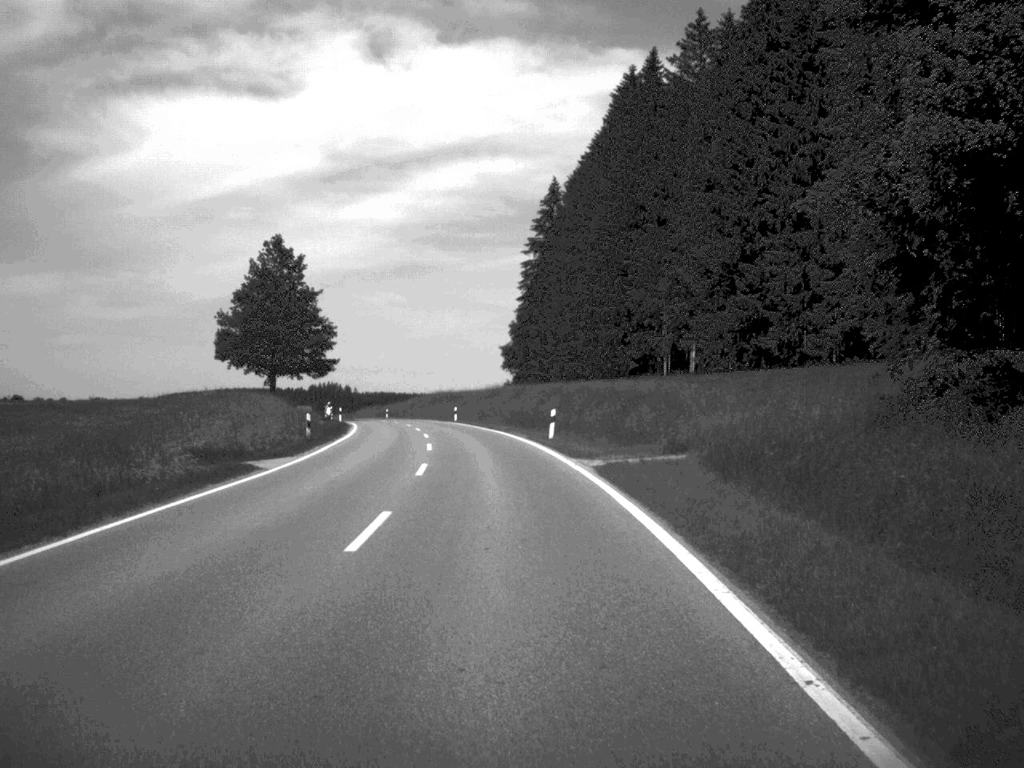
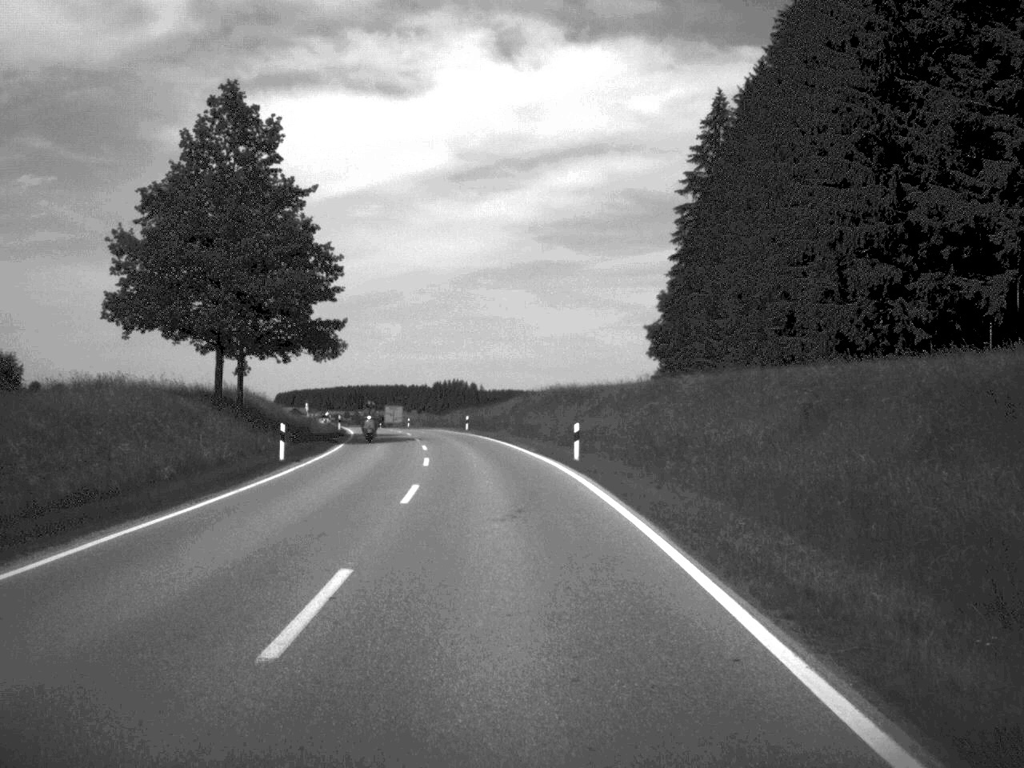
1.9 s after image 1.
(-2.6, +51.5) m; -6°
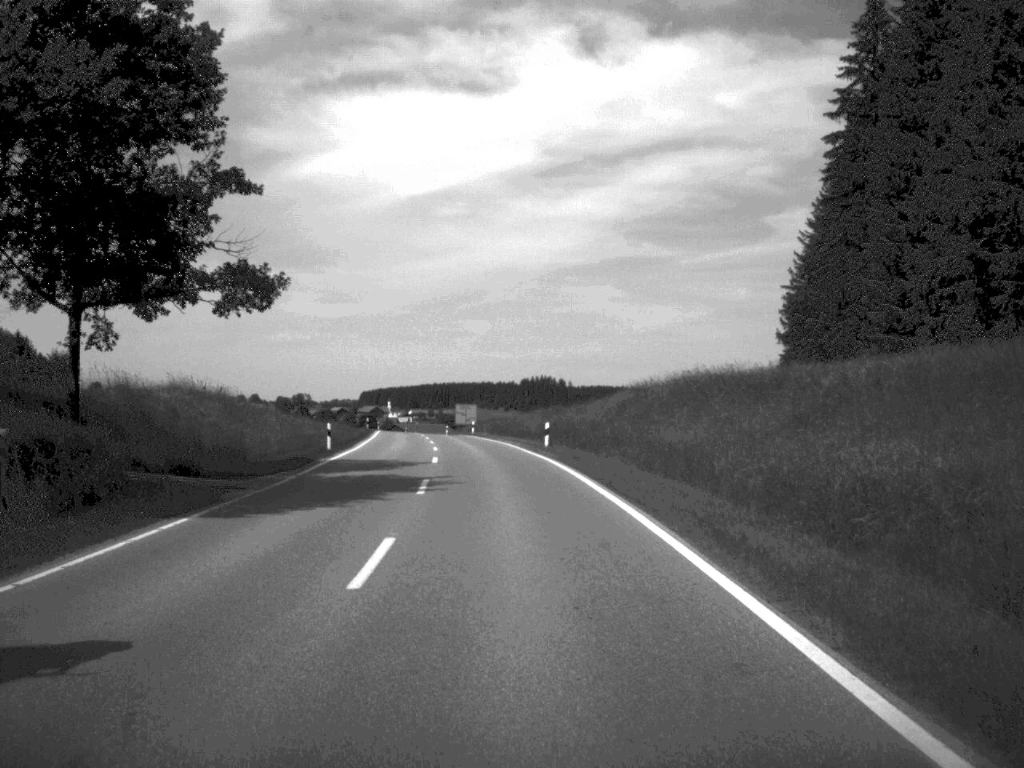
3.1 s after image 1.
(-1.1, +32.0) m; -4°
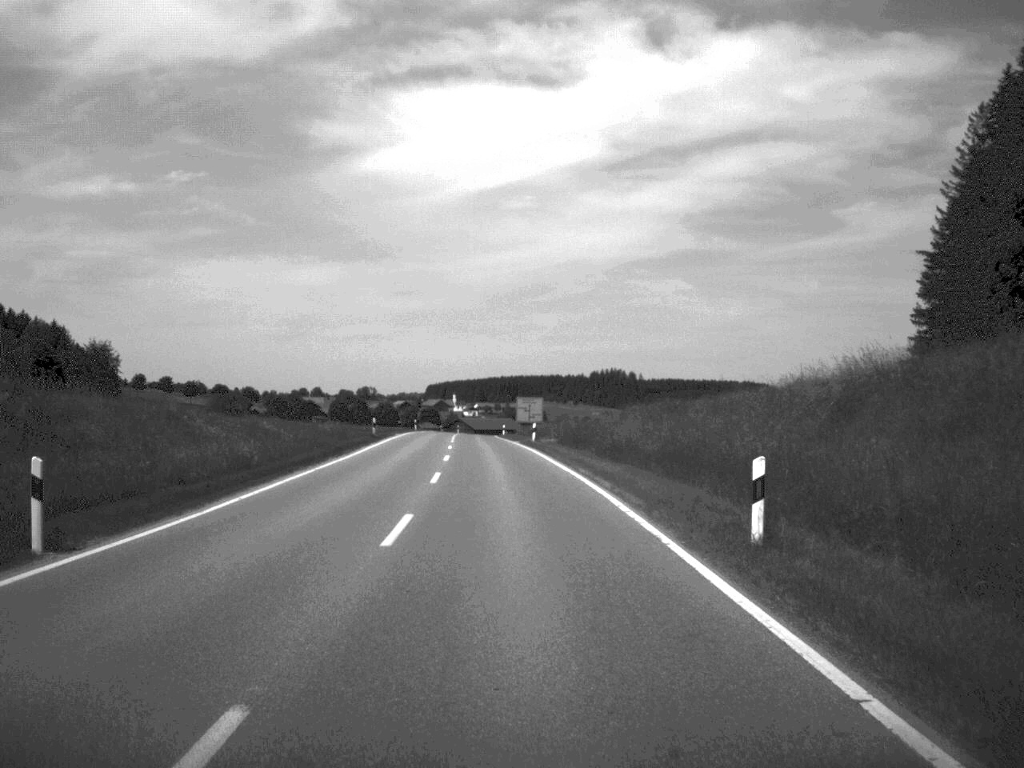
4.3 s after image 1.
(-0.9, +31.9) m; -3°
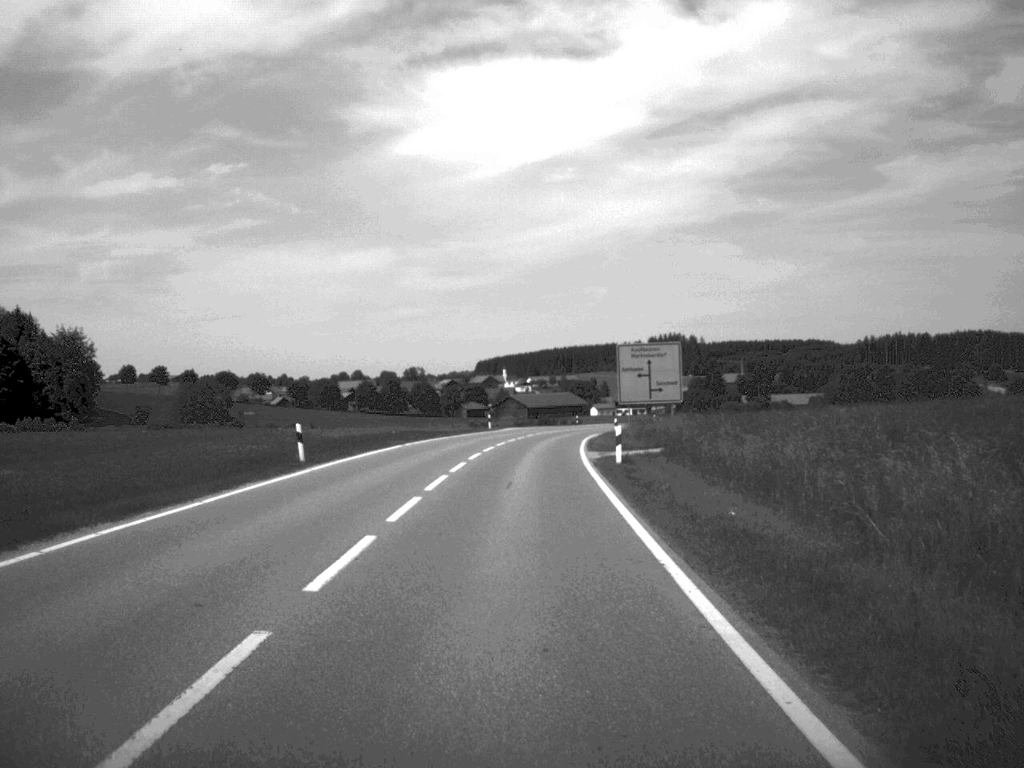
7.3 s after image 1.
(-2.8, +80.4) m; -2°
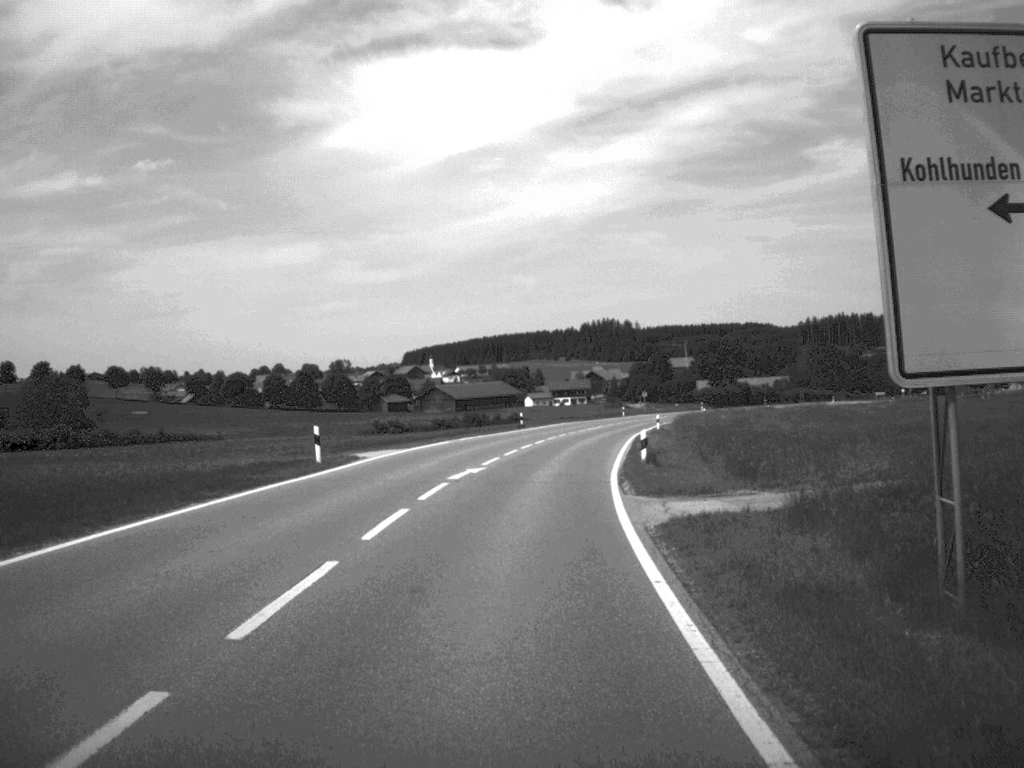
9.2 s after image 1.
(+1.1, +48.6) m; +3°
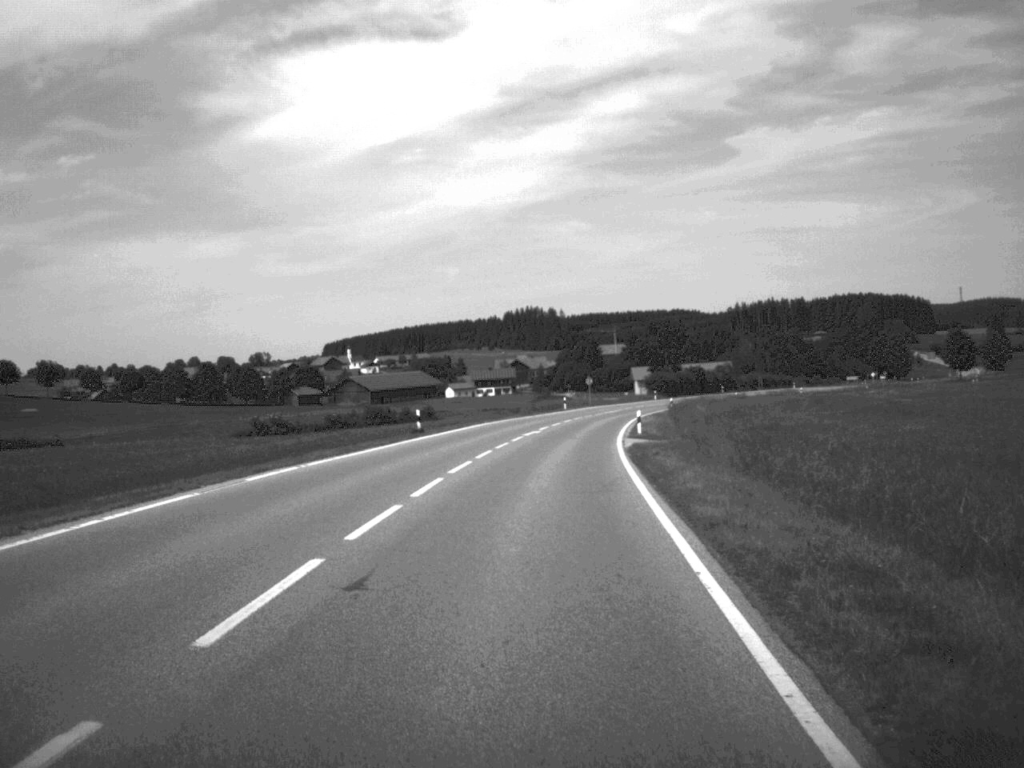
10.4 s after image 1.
(+0.9, +29.8) m; +3°
